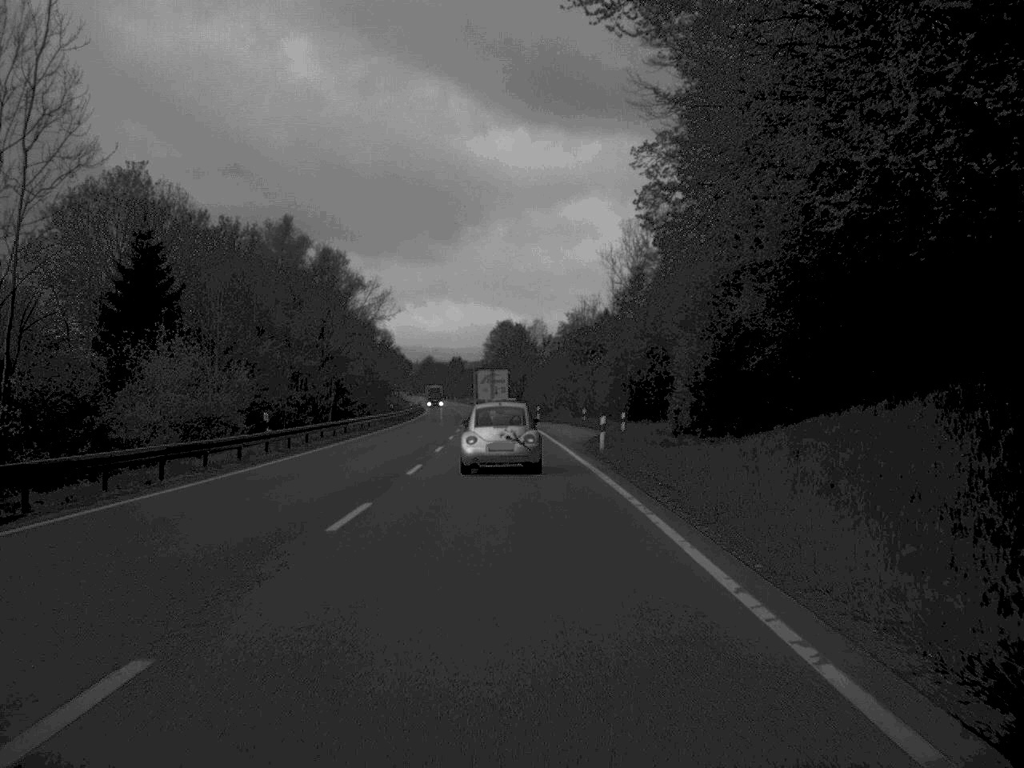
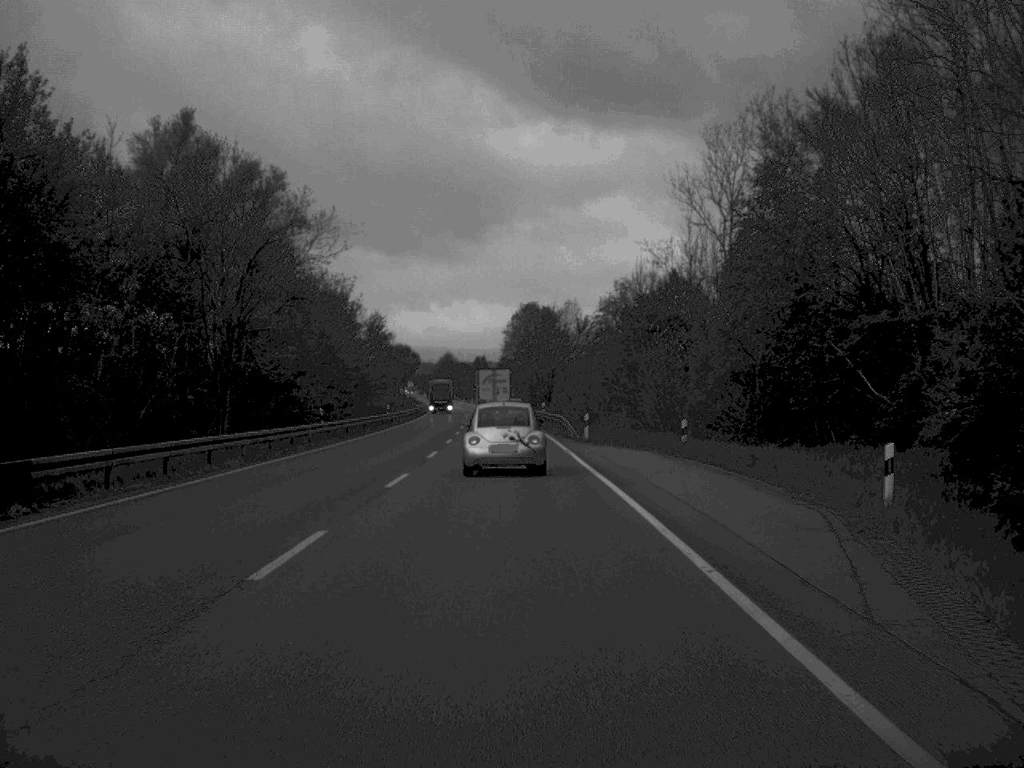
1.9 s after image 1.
(-0.4, +39.5) m; -1°
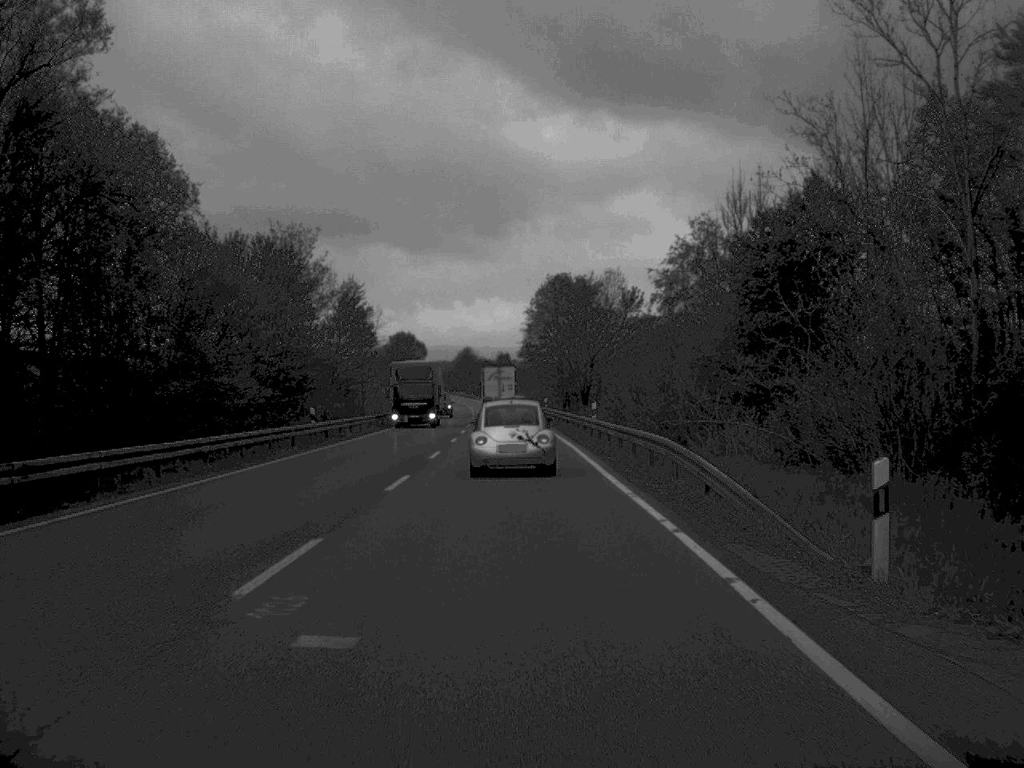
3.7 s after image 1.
(-0.4, +36.7) m; -1°
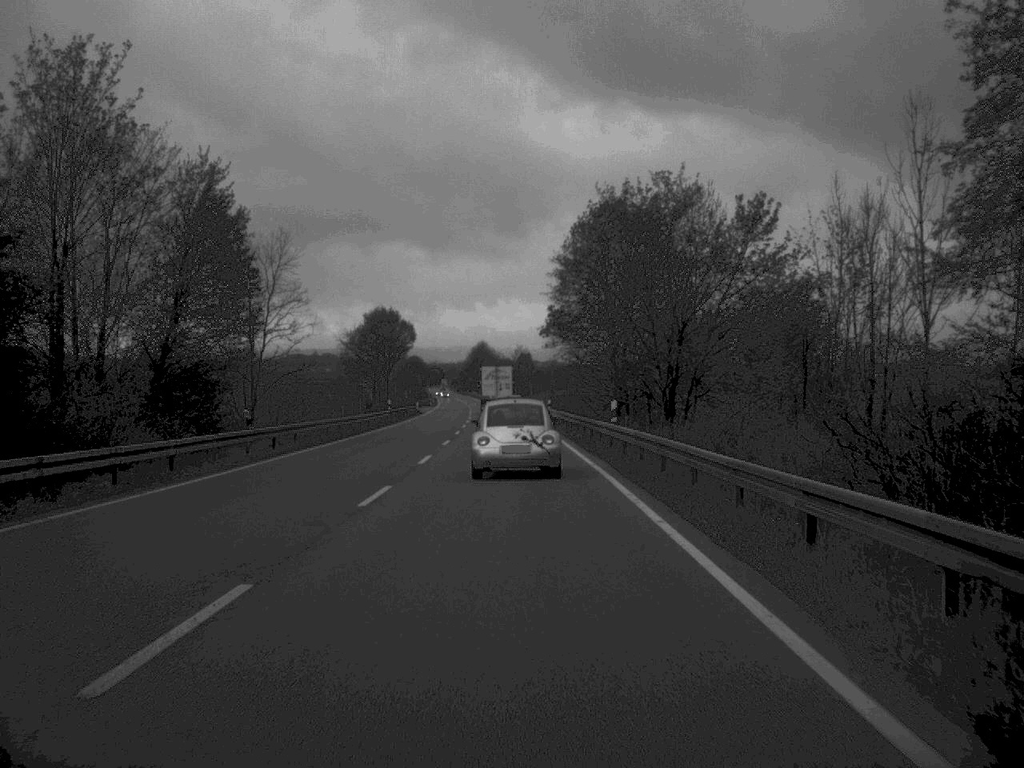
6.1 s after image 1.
(-0.5, +50.2) m; -1°
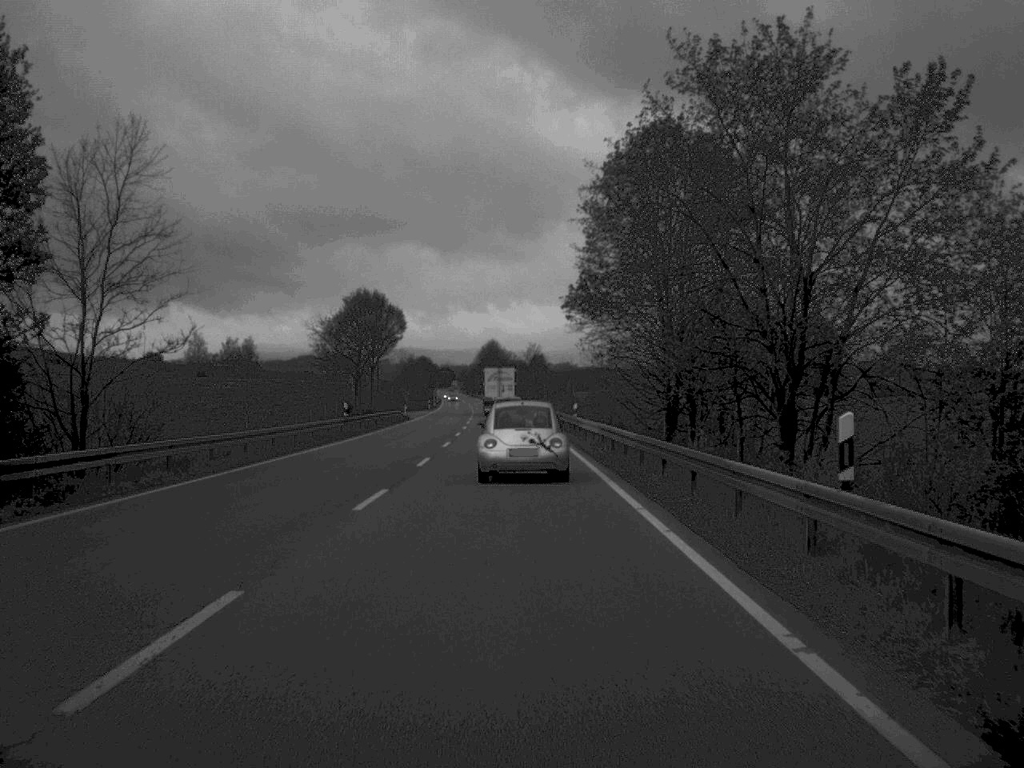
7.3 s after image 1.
(-0.1, +23.9) m; -1°
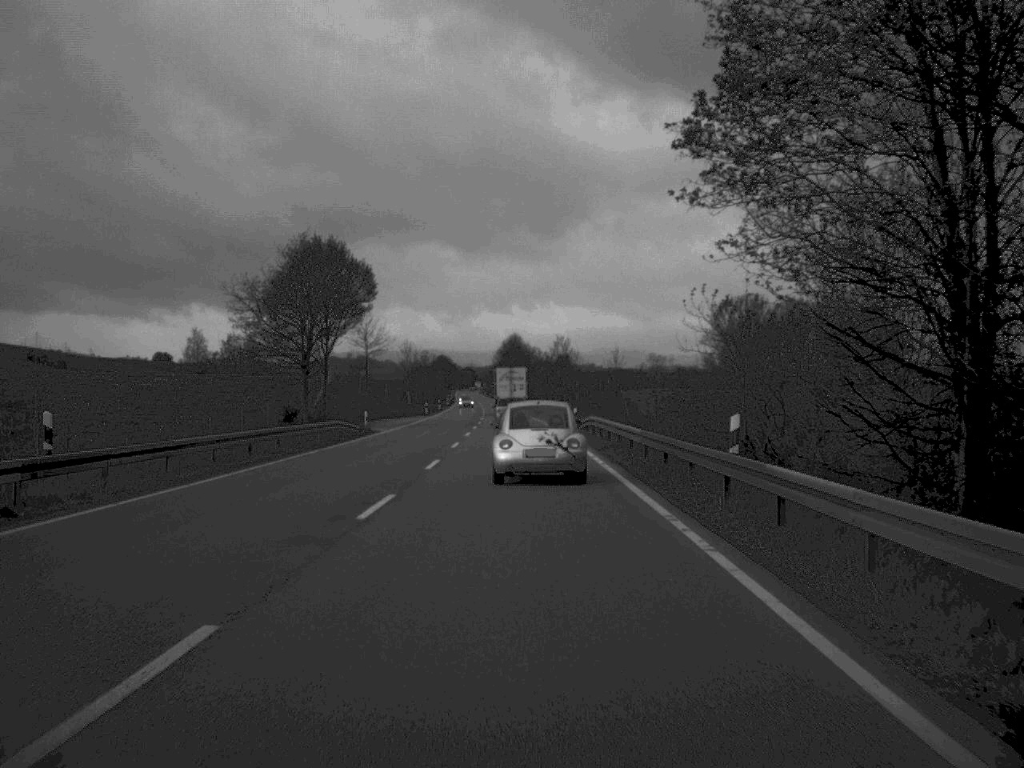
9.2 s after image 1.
(-0.4, +36.8) m; -1°
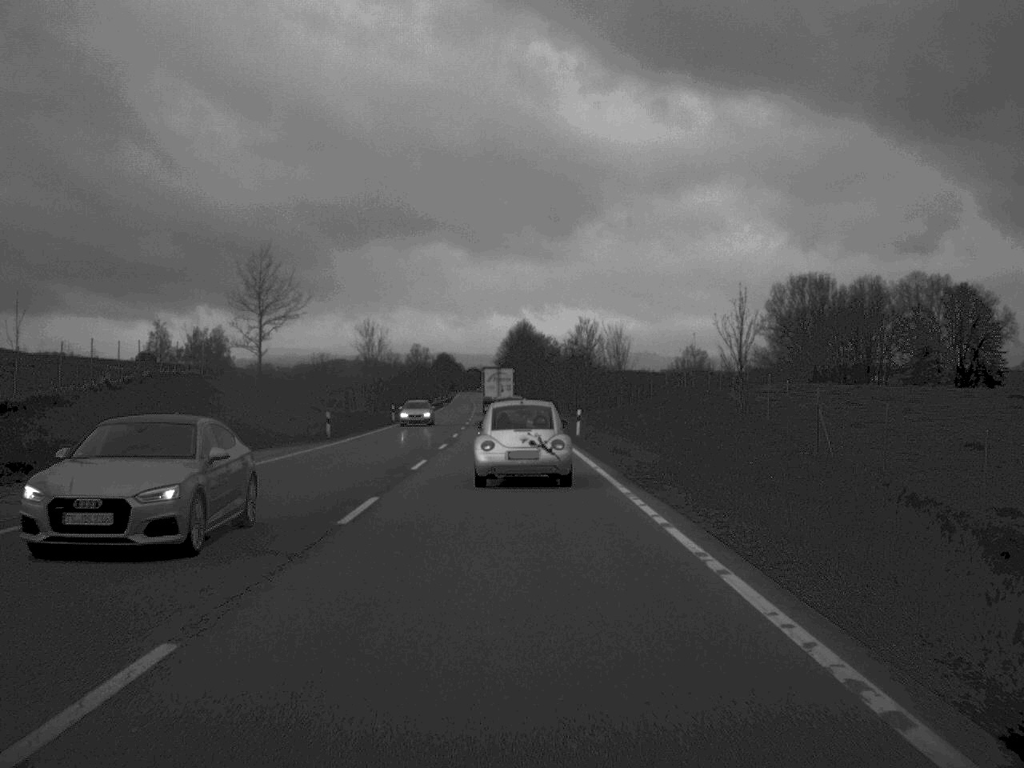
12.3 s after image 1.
(-0.4, +59.6) m; -1°
